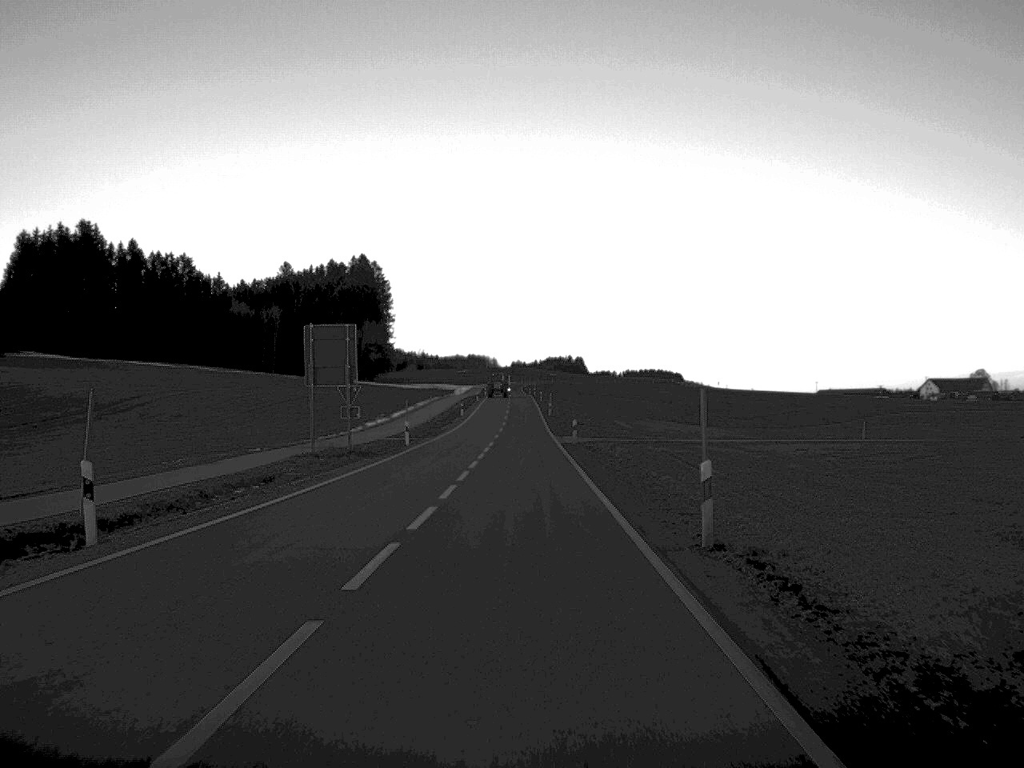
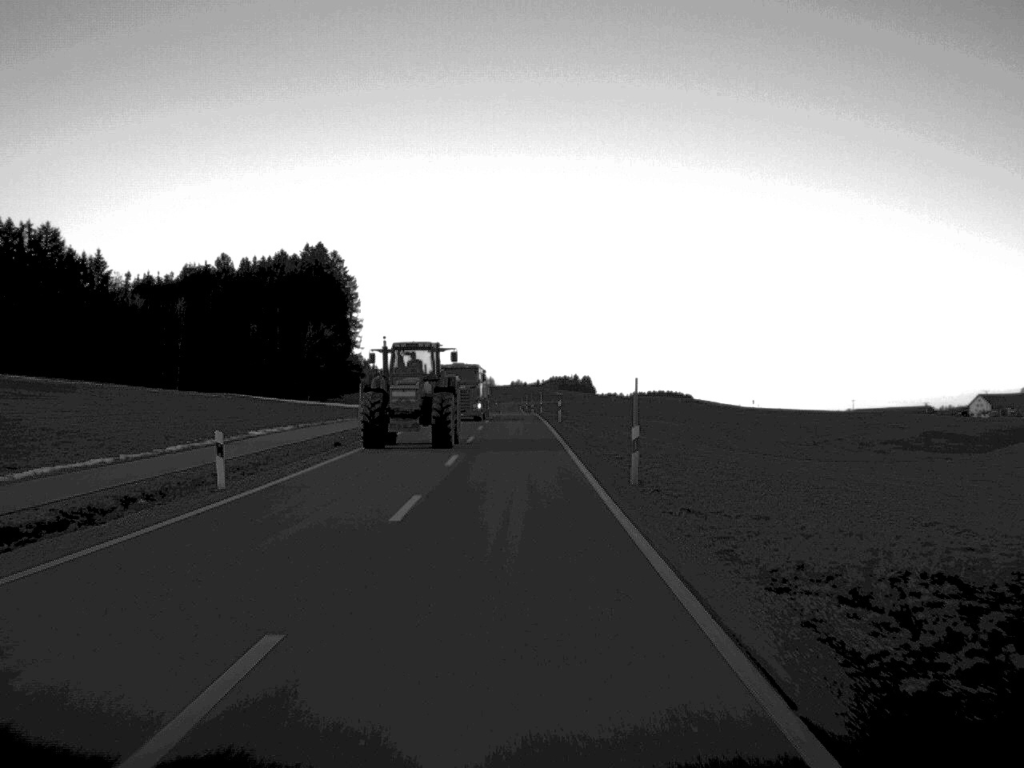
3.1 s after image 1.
(0.0, +85.0) m; 0°
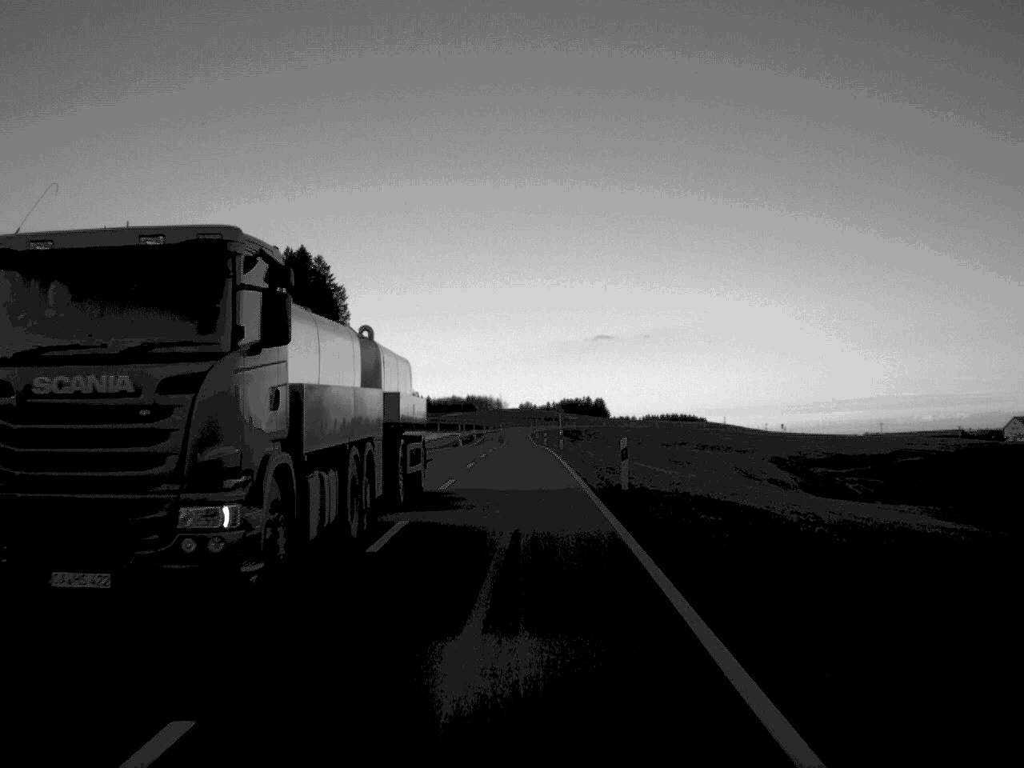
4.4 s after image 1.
(-0.1, +38.3) m; 0°
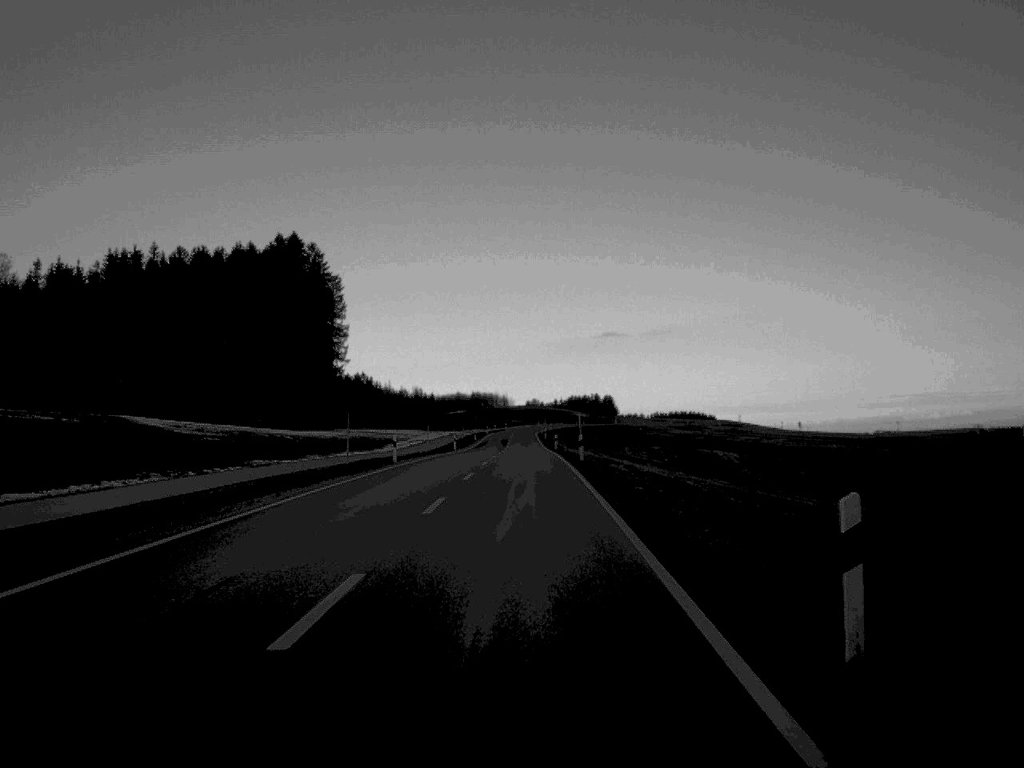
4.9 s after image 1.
(0.0, +17.8) m; 0°
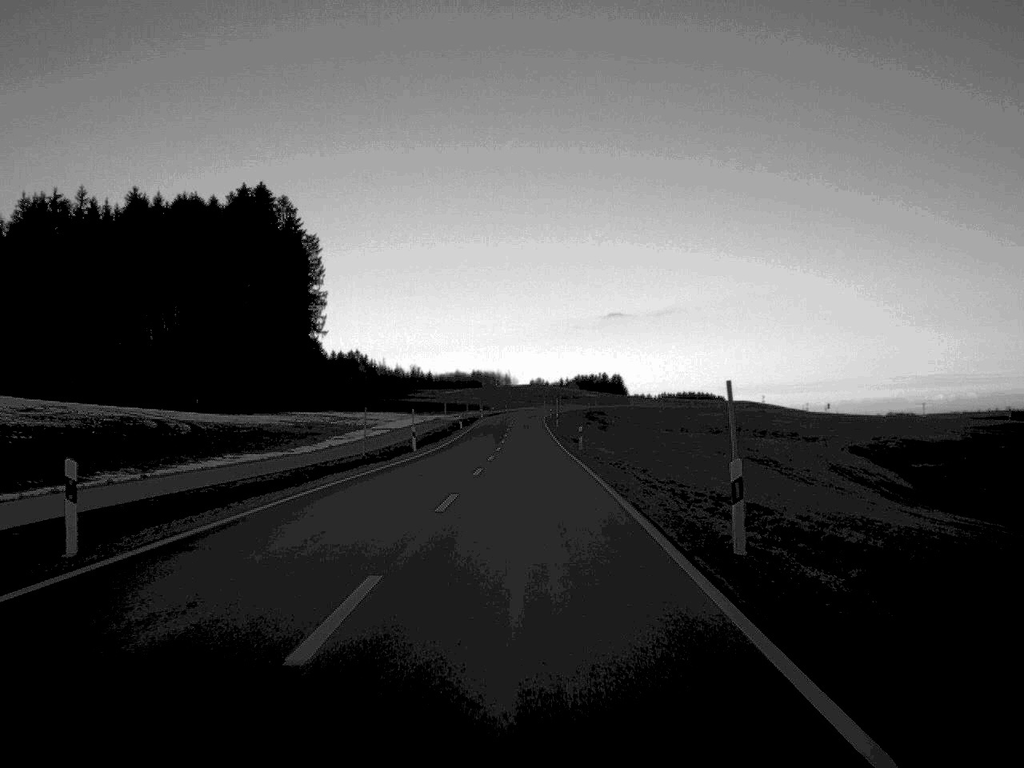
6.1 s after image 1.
(-0.1, +36.6) m; 0°
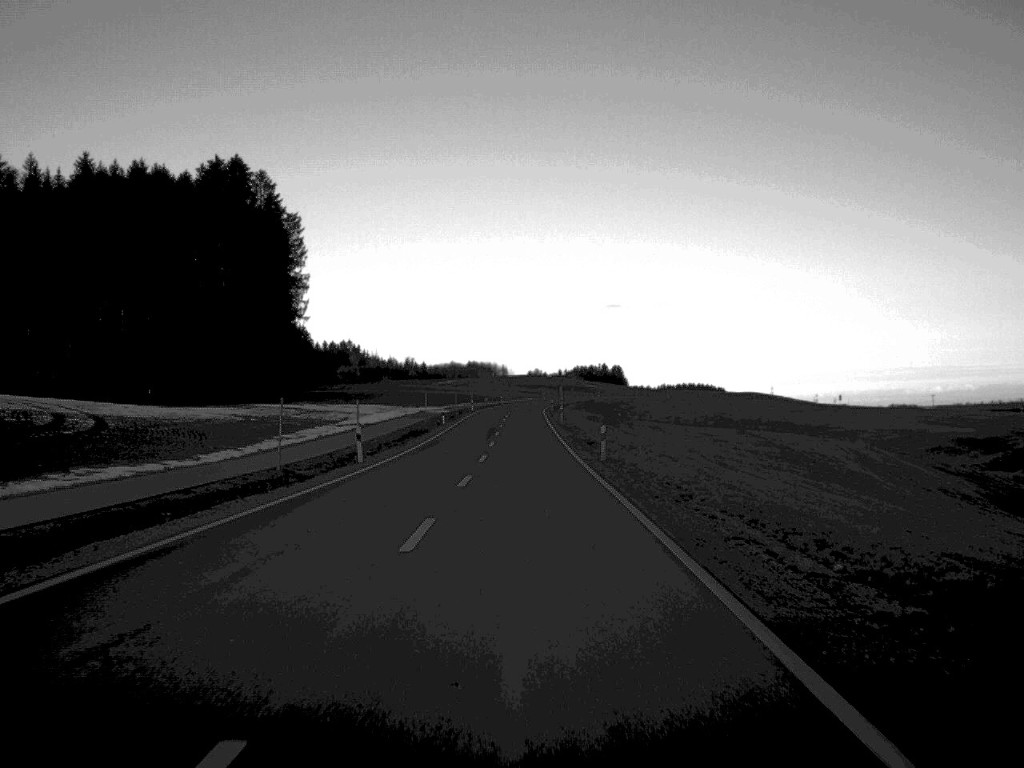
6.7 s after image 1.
(0.0, +17.8) m; 0°
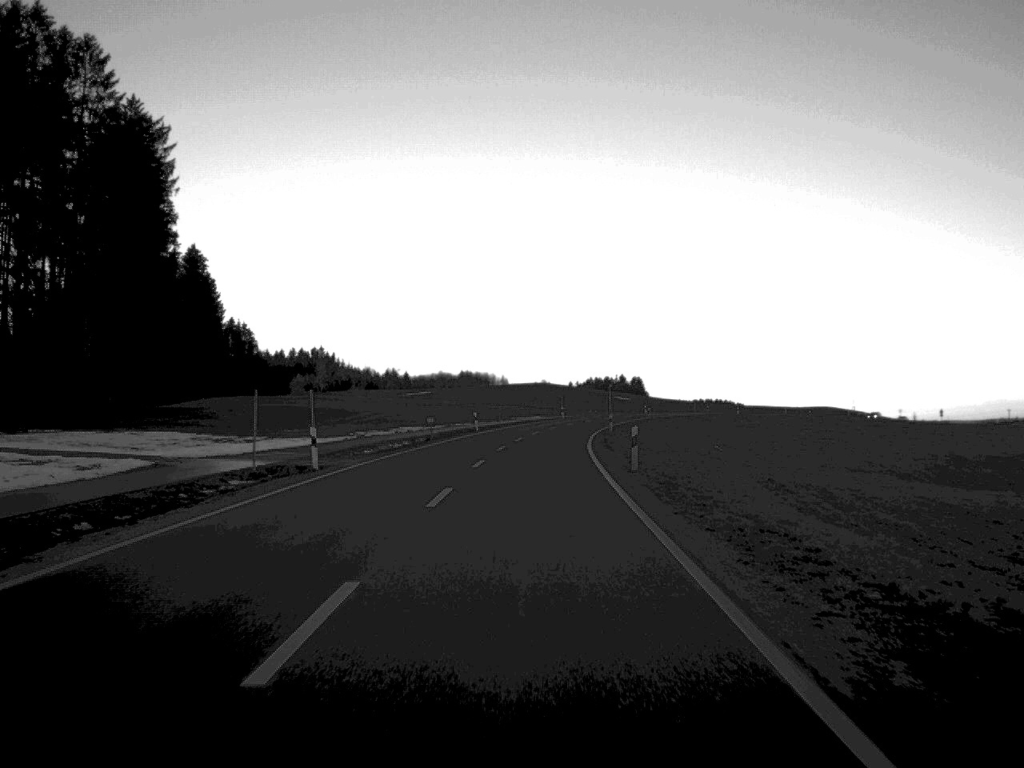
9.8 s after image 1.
(-0.1, +90.4) m; 0°
